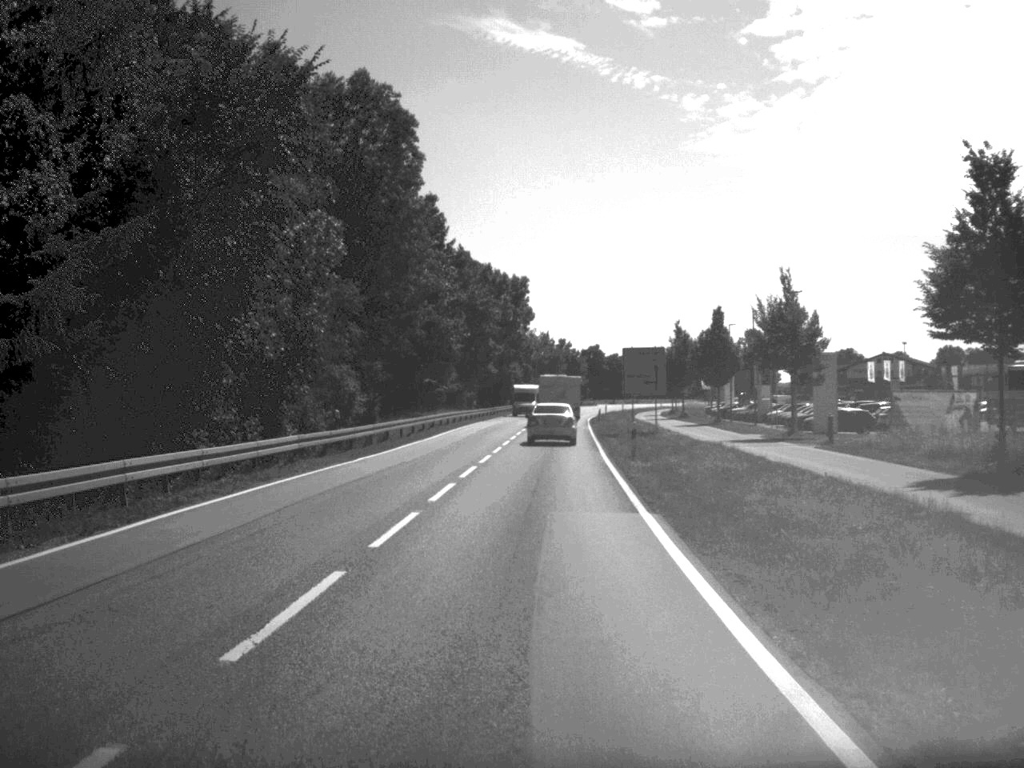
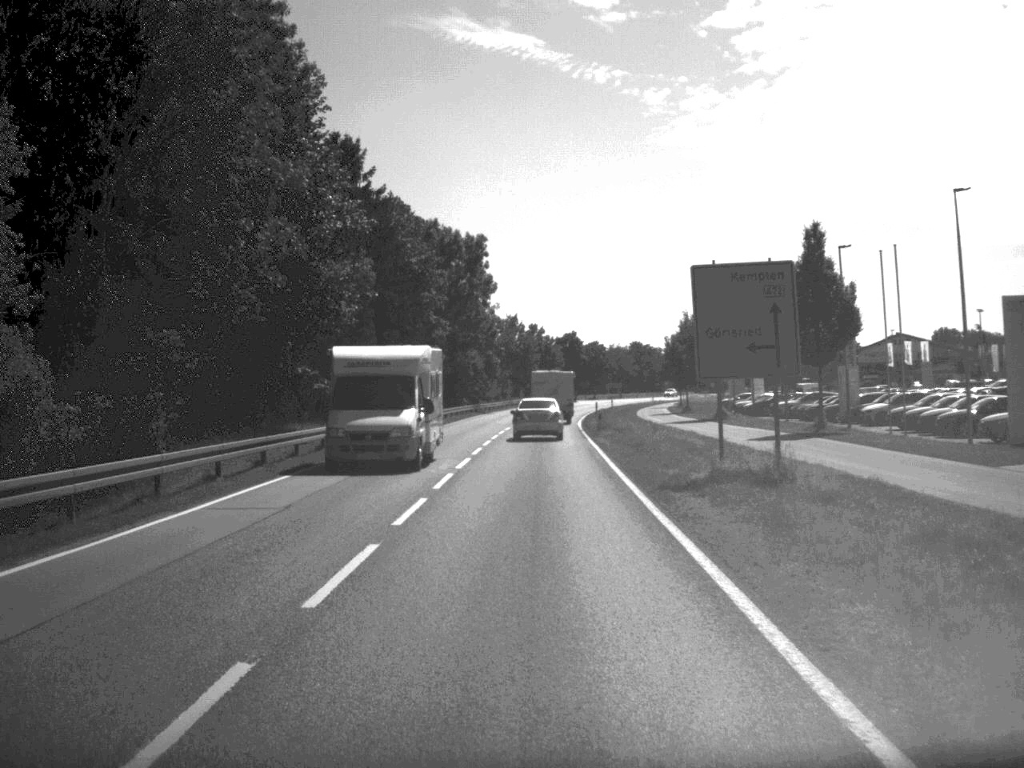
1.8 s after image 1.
(+0.5, +33.2) m; +1°
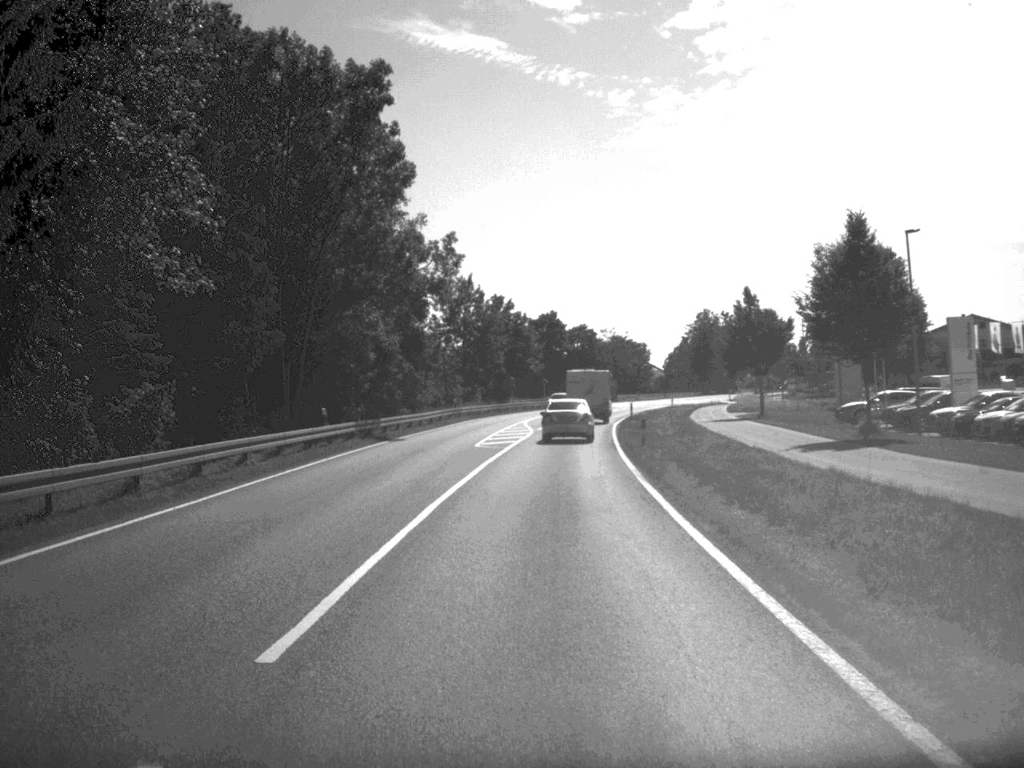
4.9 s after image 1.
(+0.5, +54.9) m; +1°
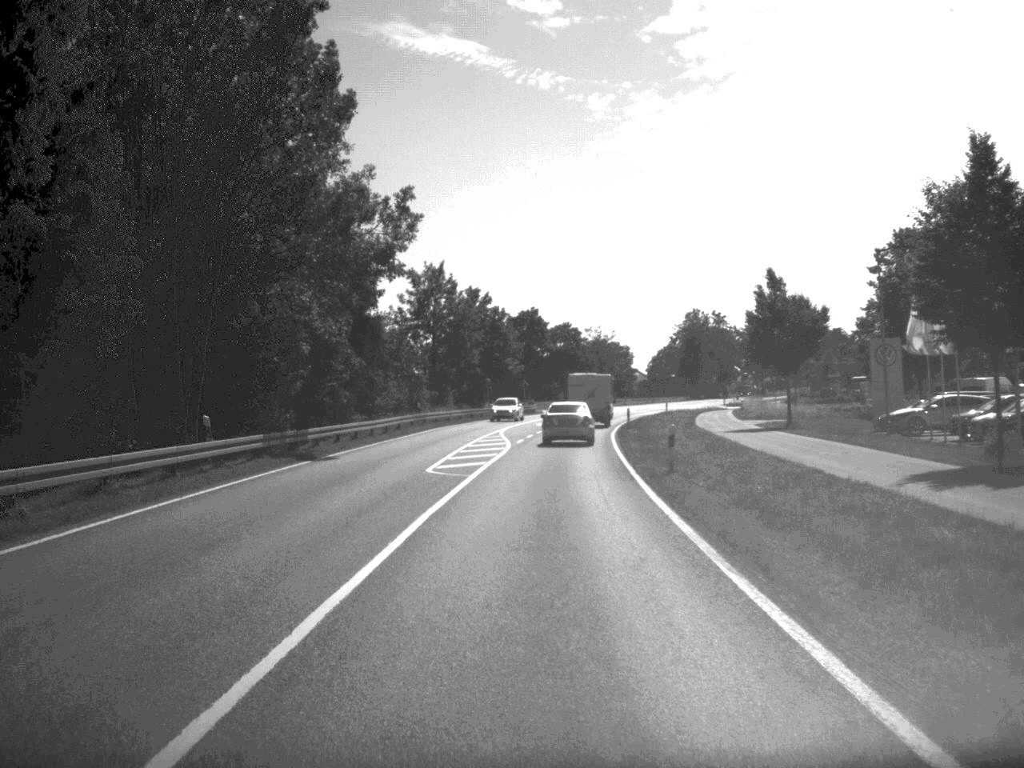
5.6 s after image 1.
(+0.1, +12.2) m; +1°
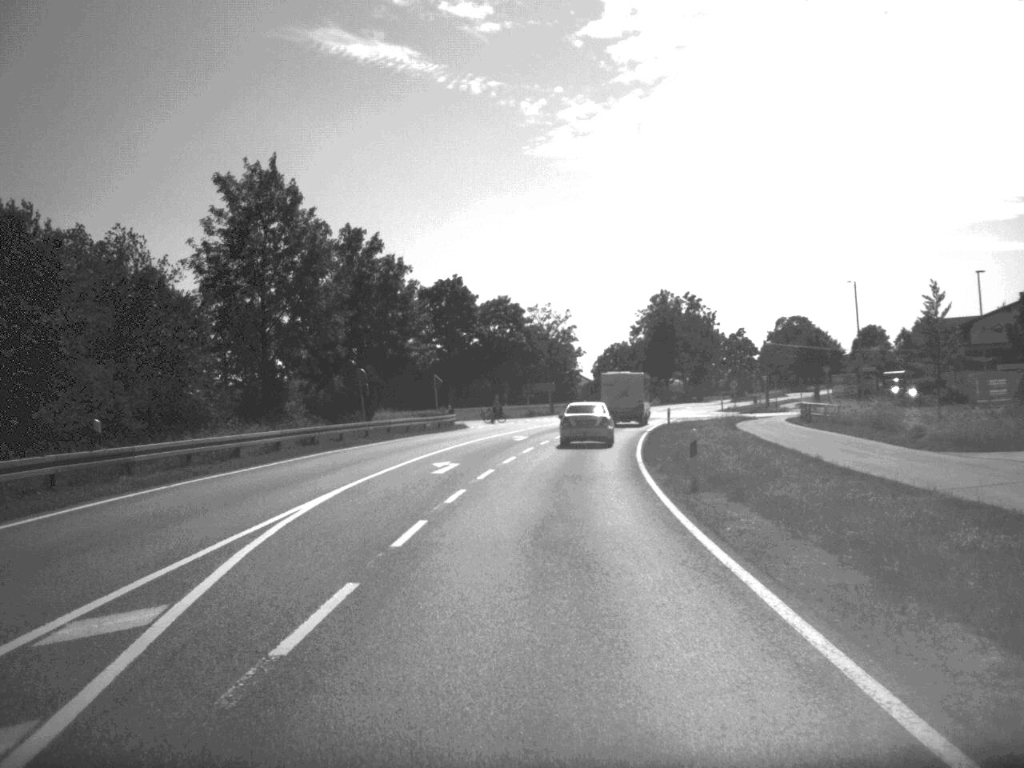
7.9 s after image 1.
(+1.0, +42.2) m; +3°
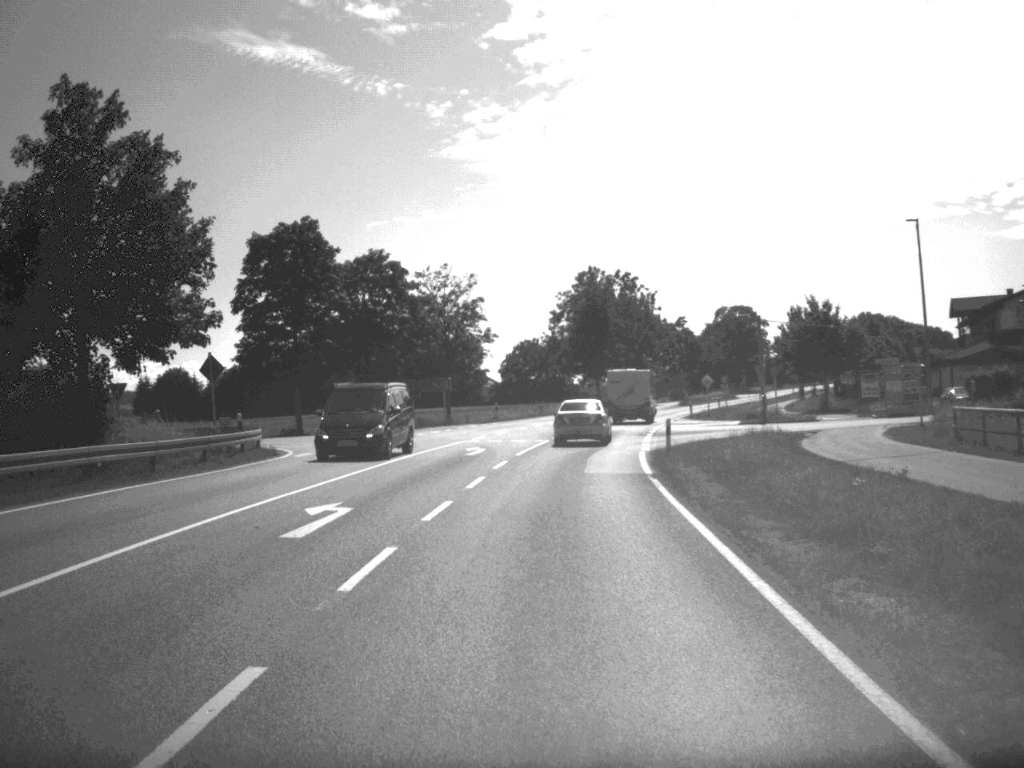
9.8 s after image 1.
(+1.1, +32.7) m; +4°
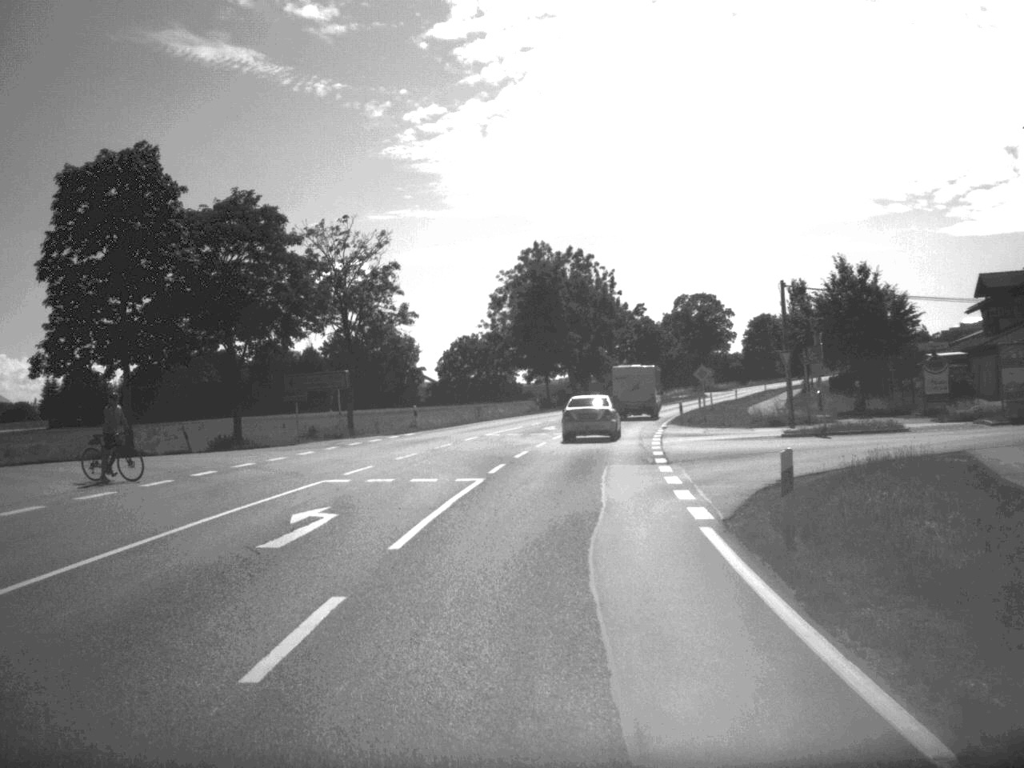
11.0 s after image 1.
(+0.4, +20.7) m; +3°
